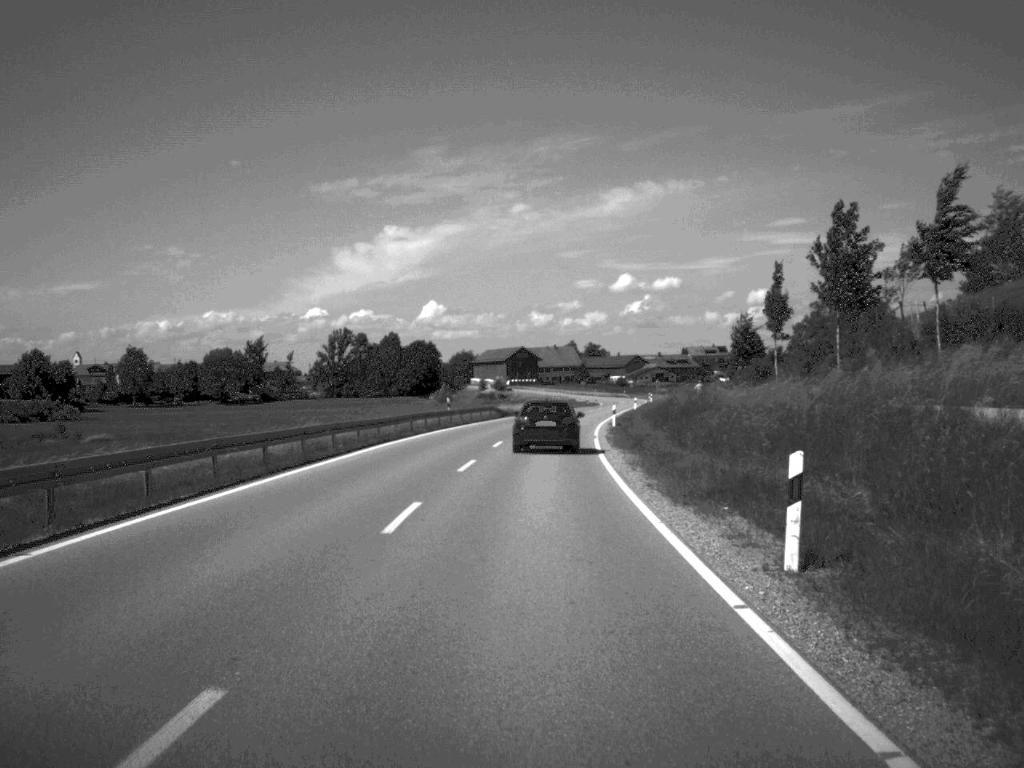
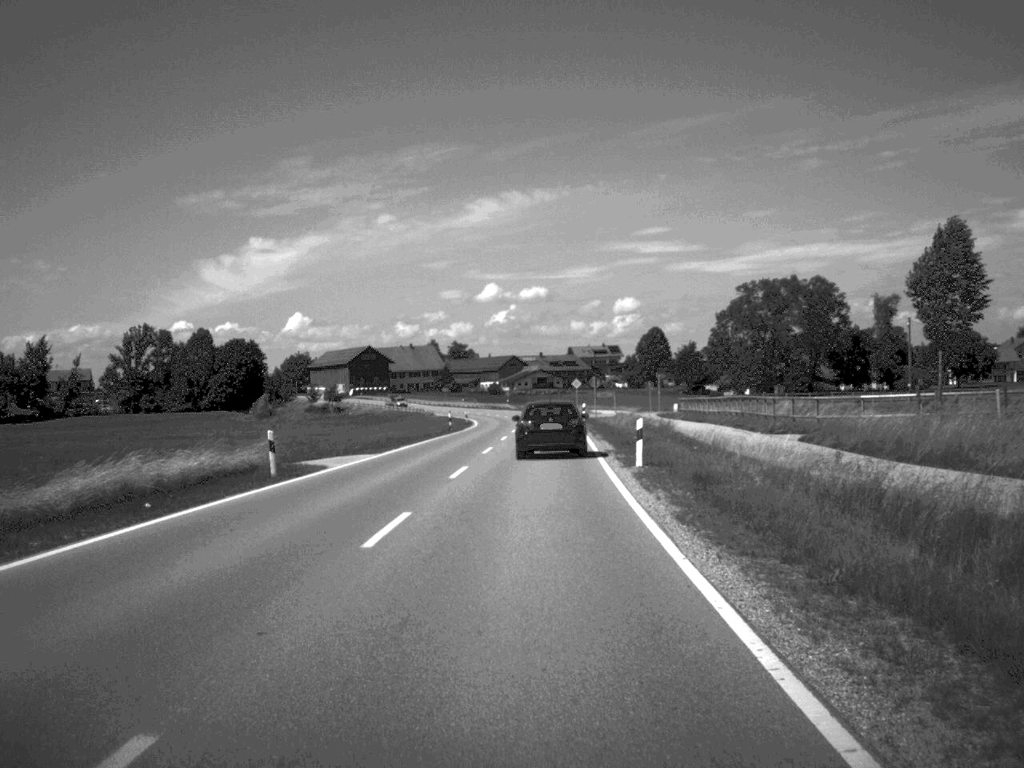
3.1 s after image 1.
(+4.0, +82.2) m; +6°
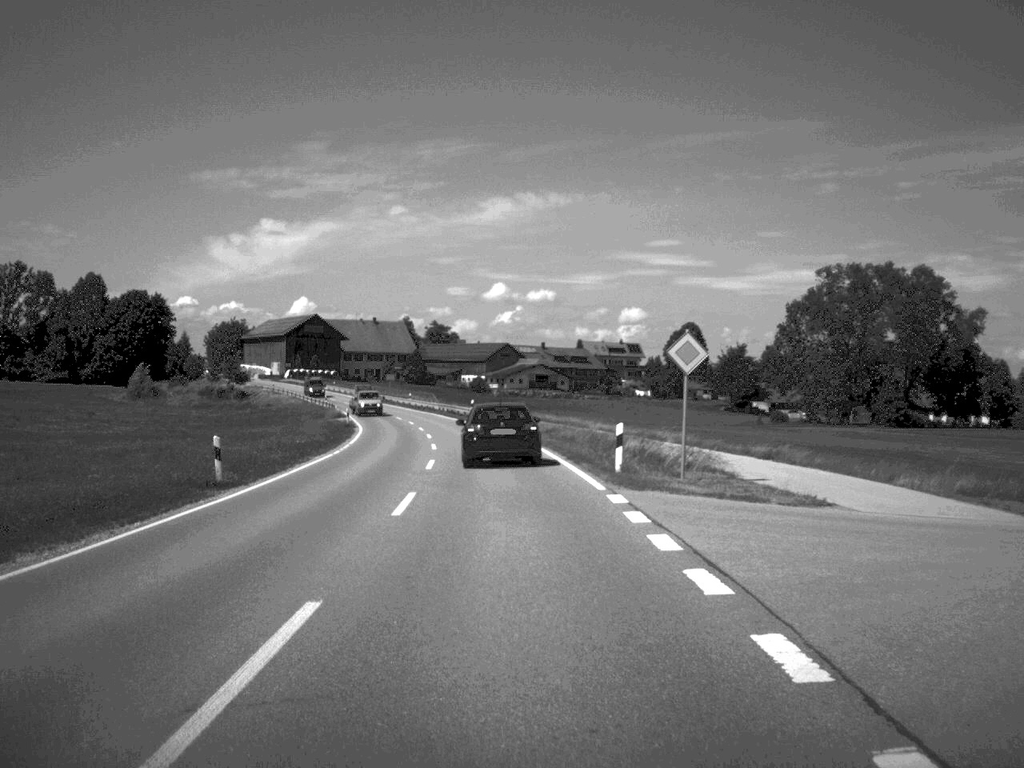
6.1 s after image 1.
(+0.9, +77.8) m; 0°
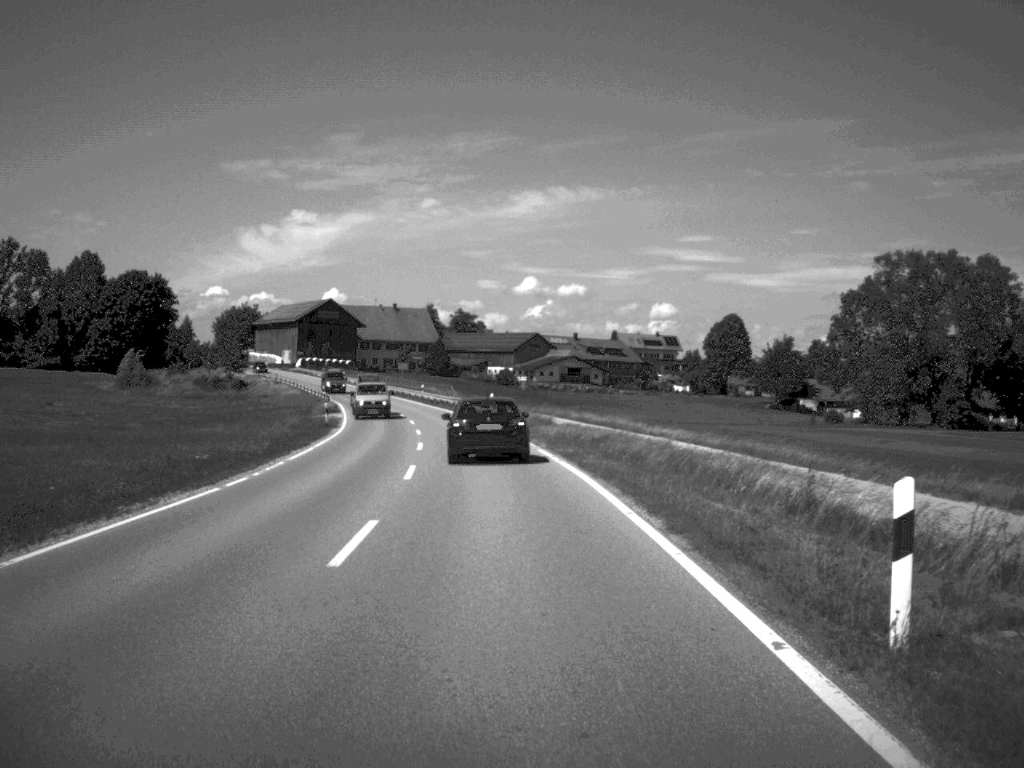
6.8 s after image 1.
(-0.2, +17.5) m; -1°
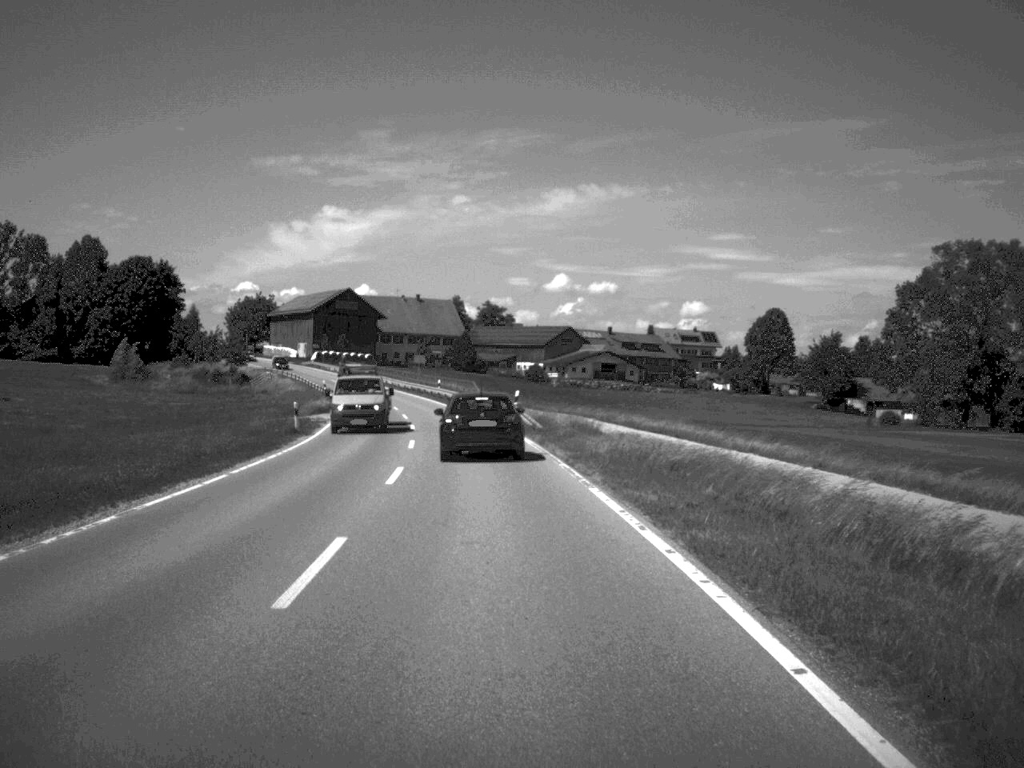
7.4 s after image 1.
(-0.2, +14.1) m; -1°
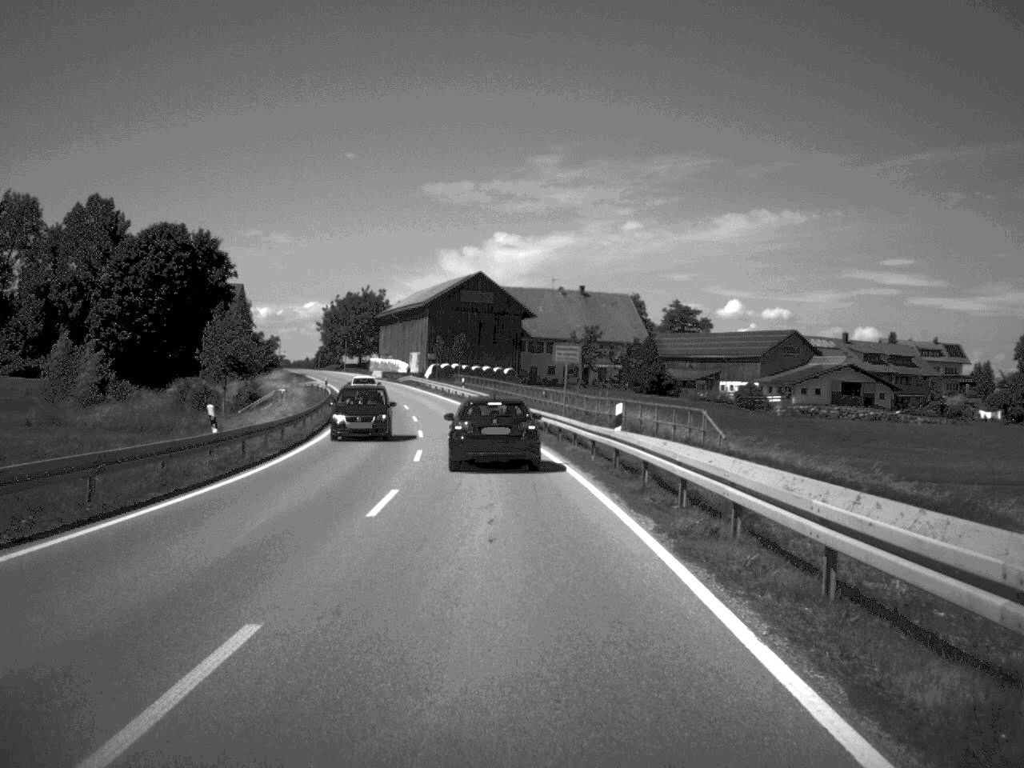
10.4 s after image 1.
(-4.4, +63.3) m; -8°
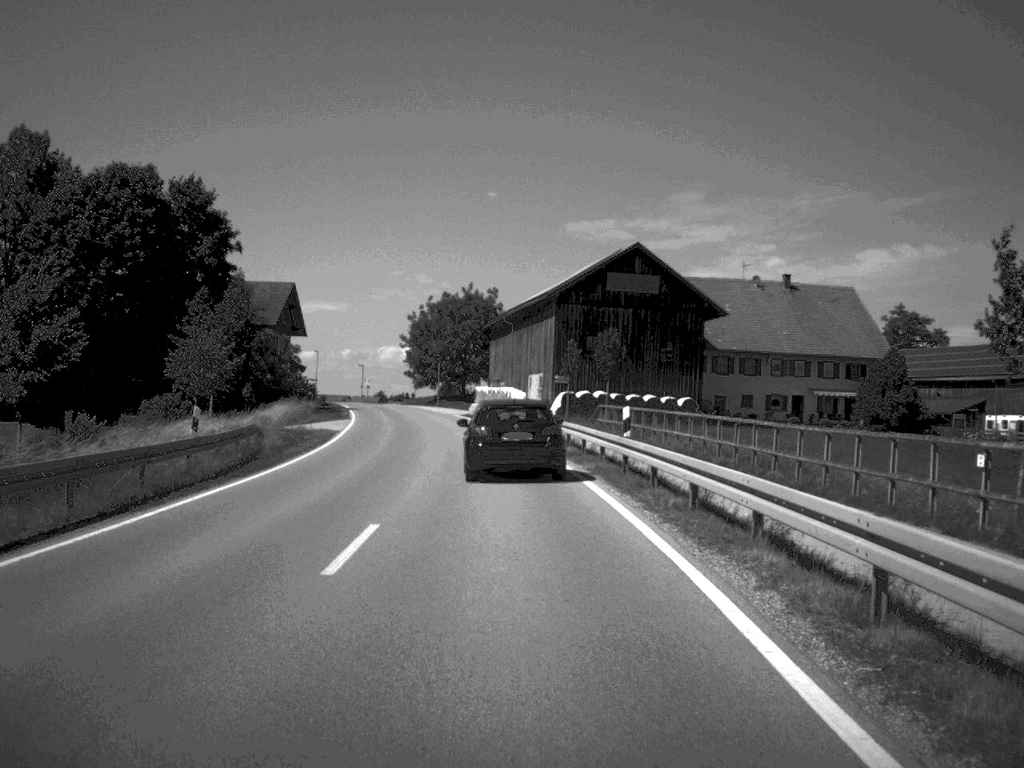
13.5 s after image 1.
(-2.8, +52.4) m; -7°
